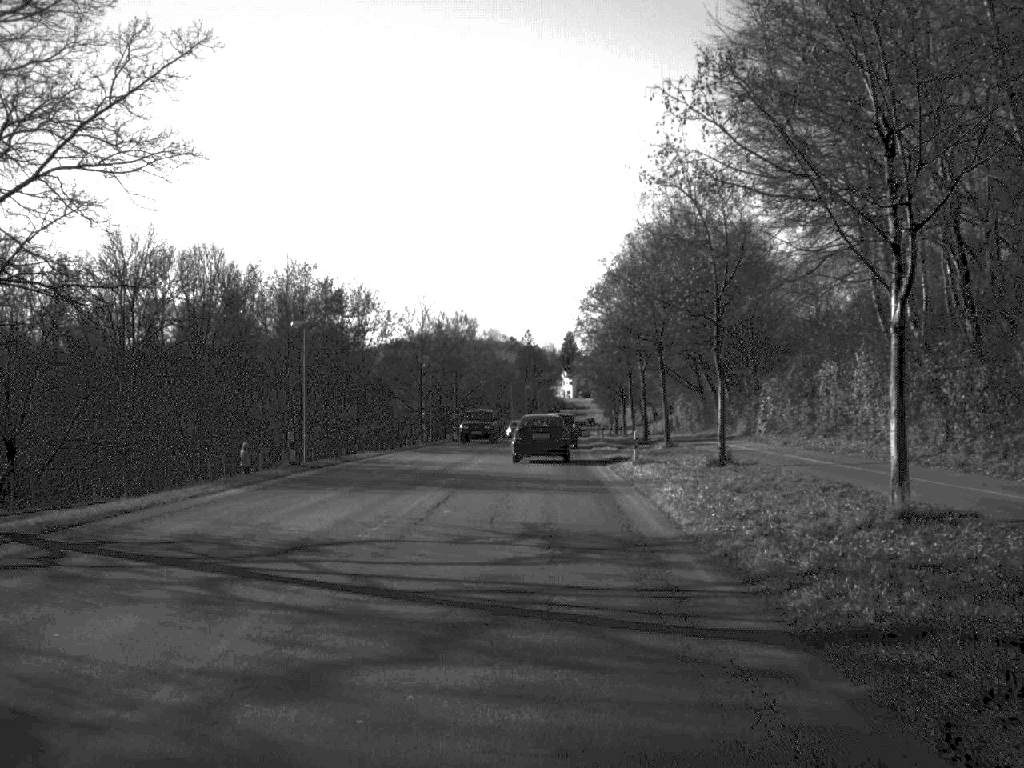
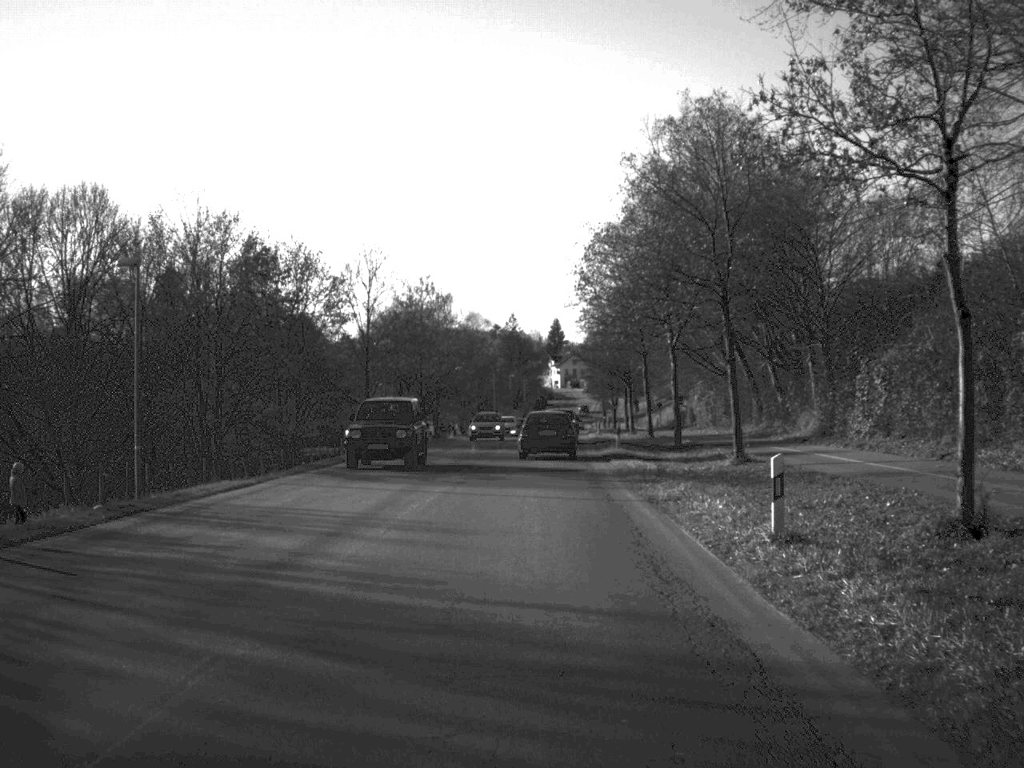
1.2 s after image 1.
(+0.1, +19.9) m; +1°
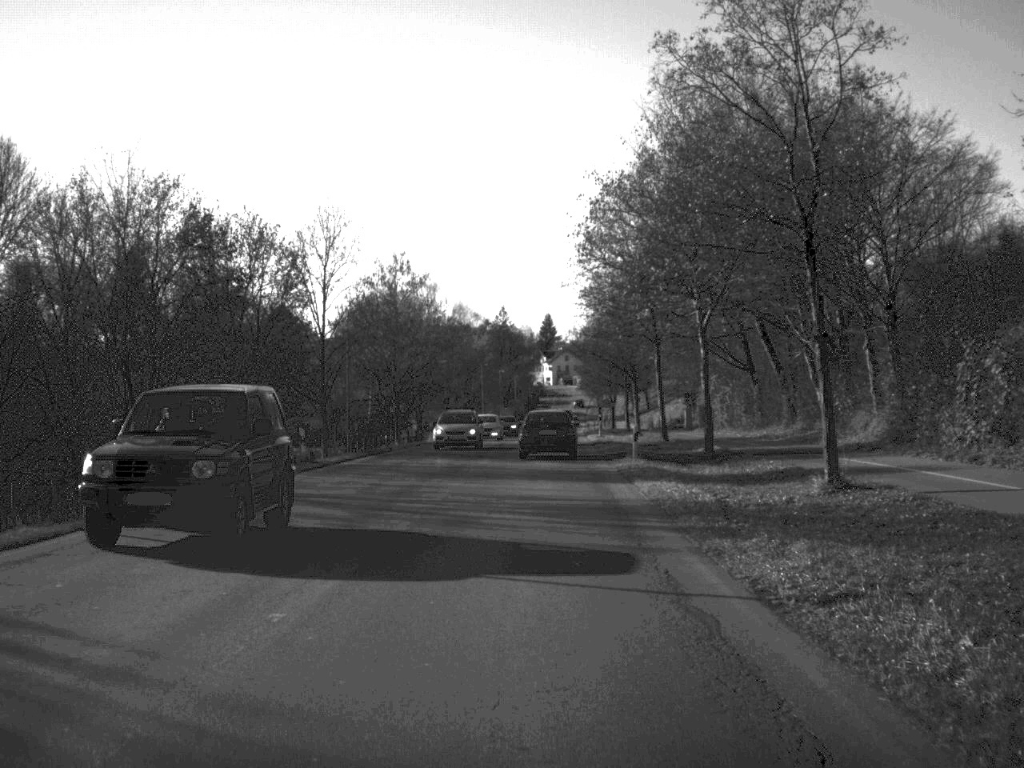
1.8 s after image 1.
(0.0, +10.3) m; 0°
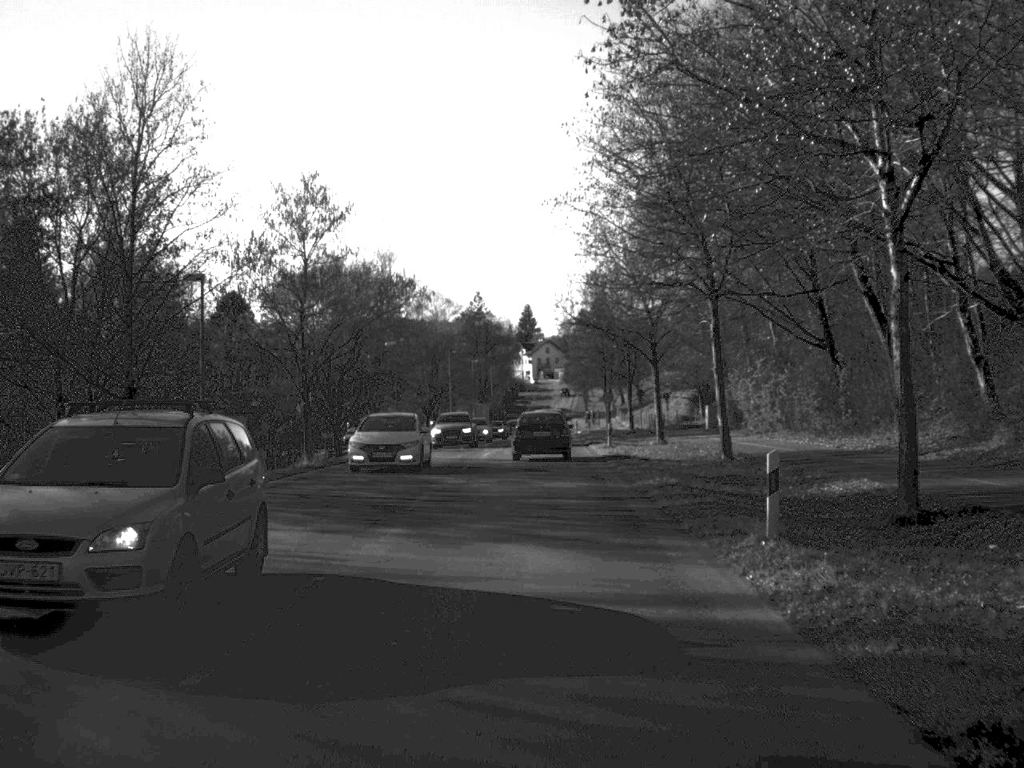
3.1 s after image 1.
(+0.2, +21.5) m; +1°
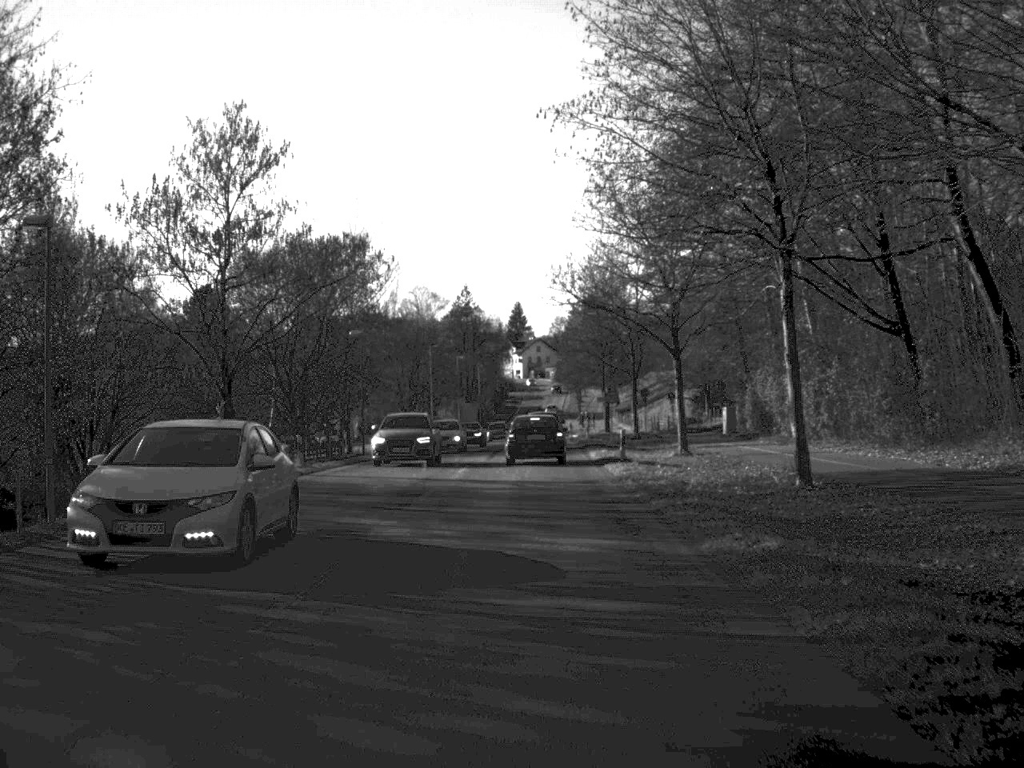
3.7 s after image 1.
(0.0, +10.3) m; 0°
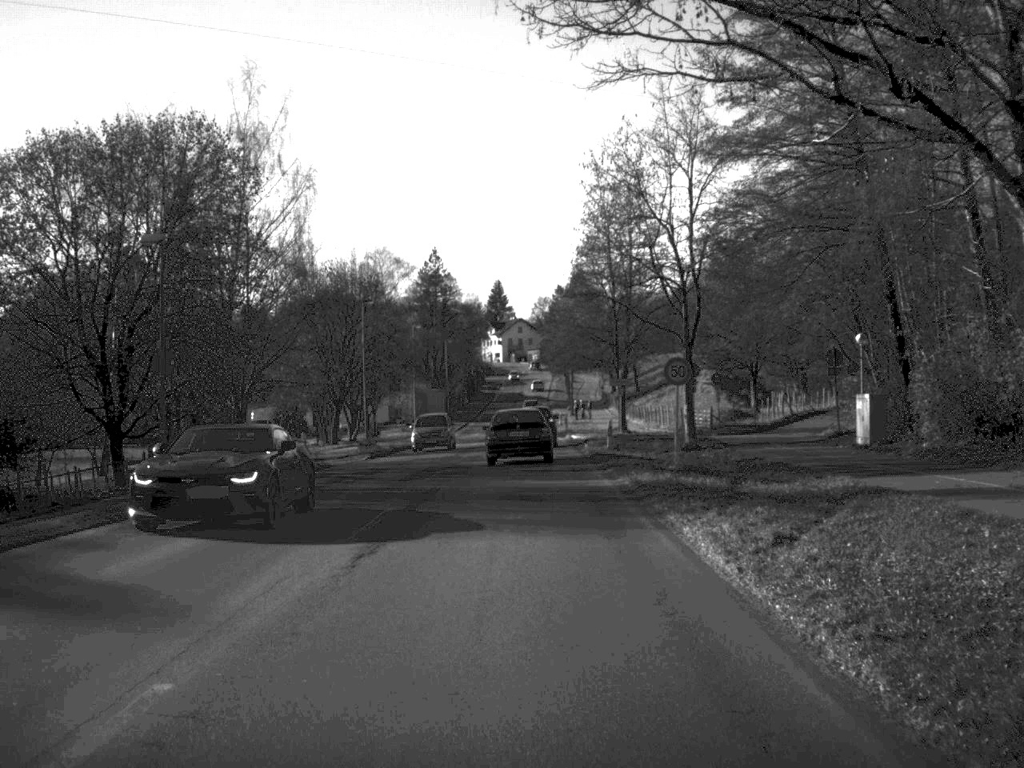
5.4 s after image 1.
(+0.2, +29.6) m; +1°
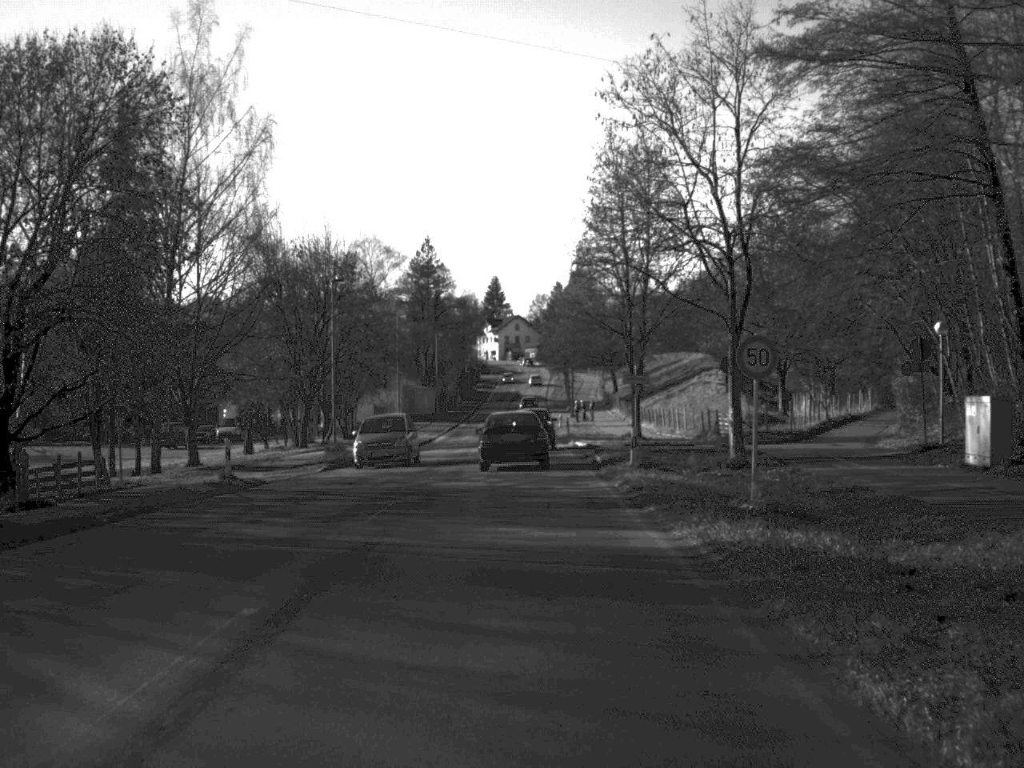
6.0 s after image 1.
(0.0, +9.5) m; 0°
